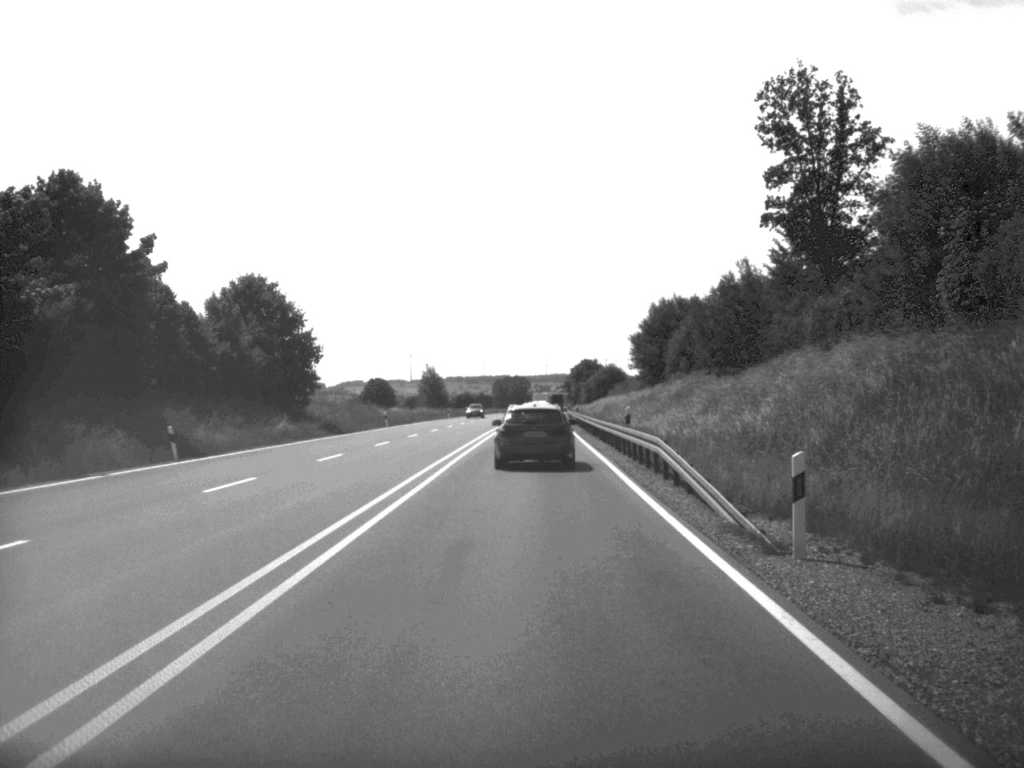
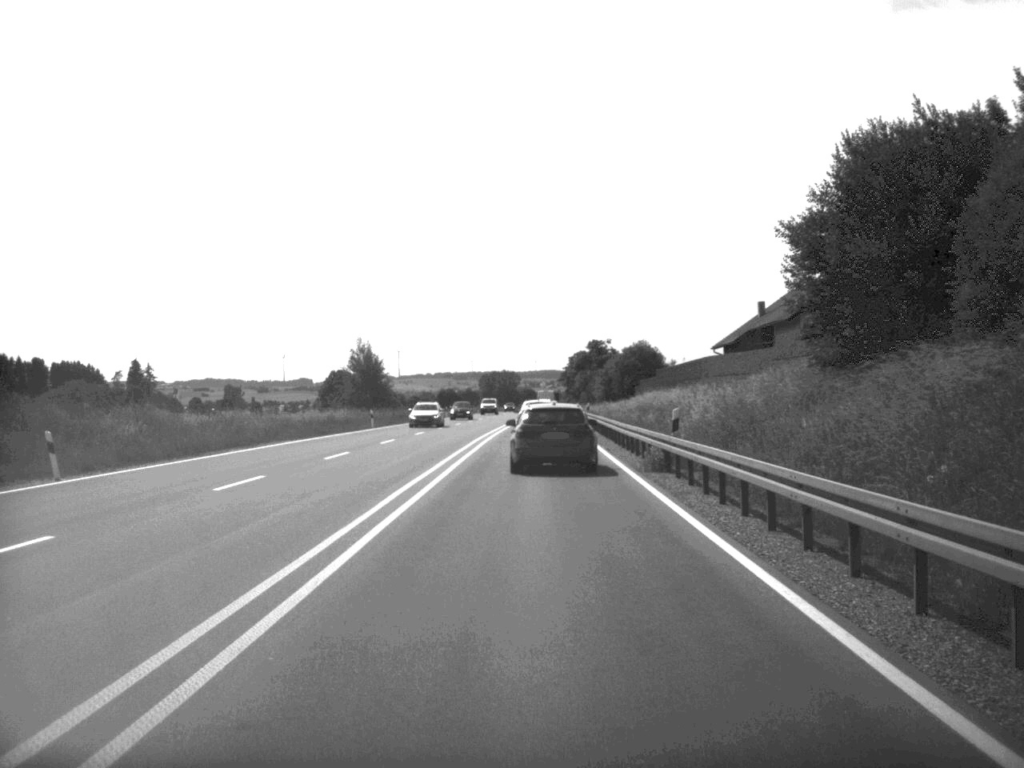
(+0.2, +59.7) m; 0°
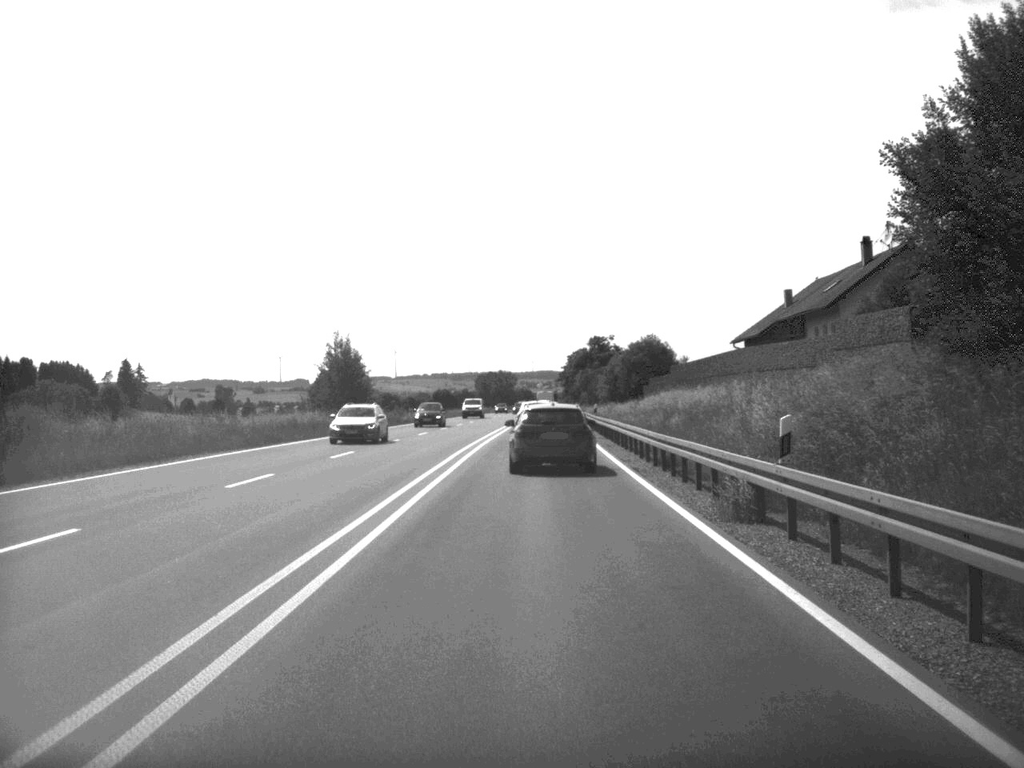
(0.0, +11.0) m; 0°
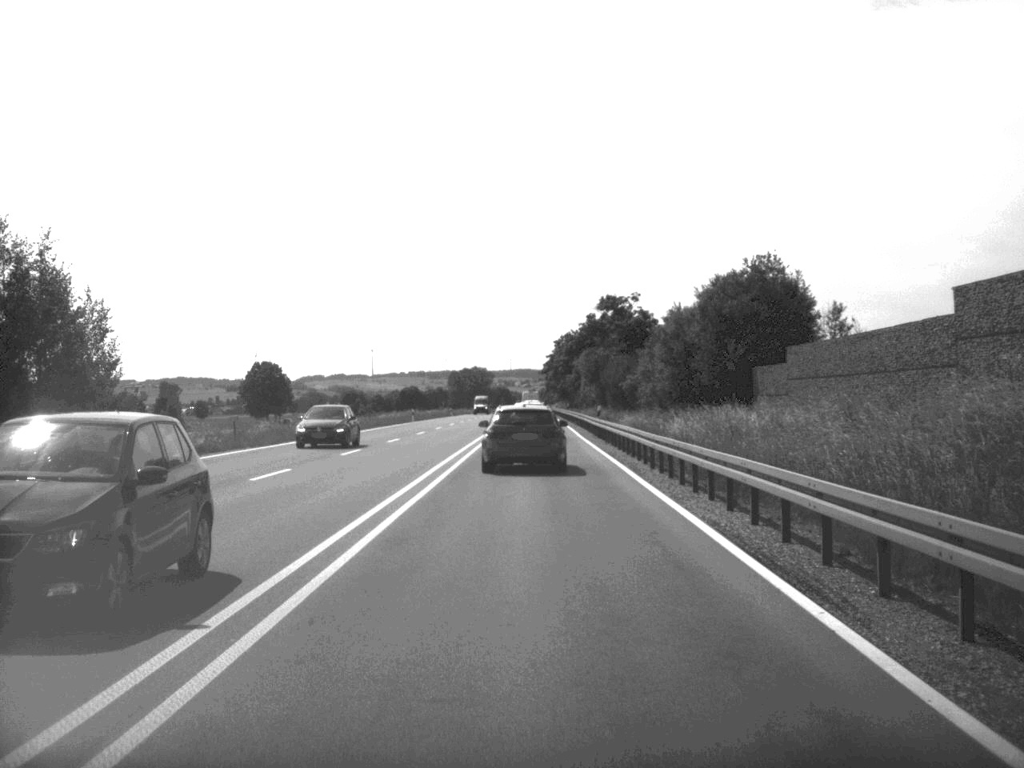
(+0.5, +57.2) m; +1°
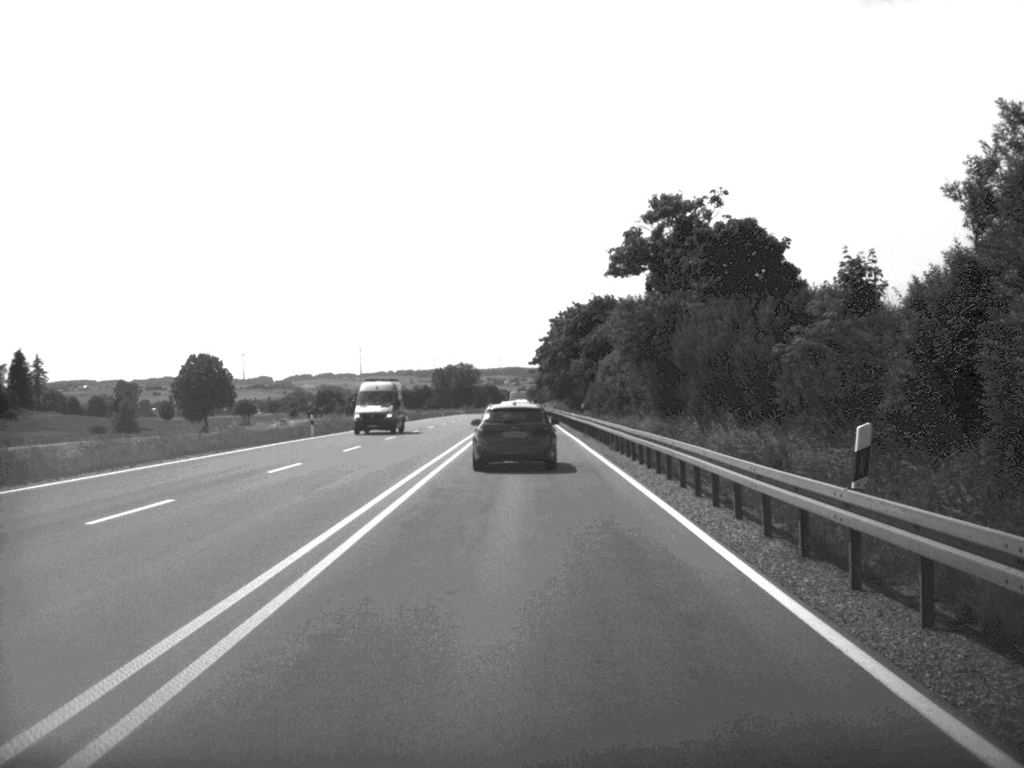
(+0.3, +44.7) m; 0°
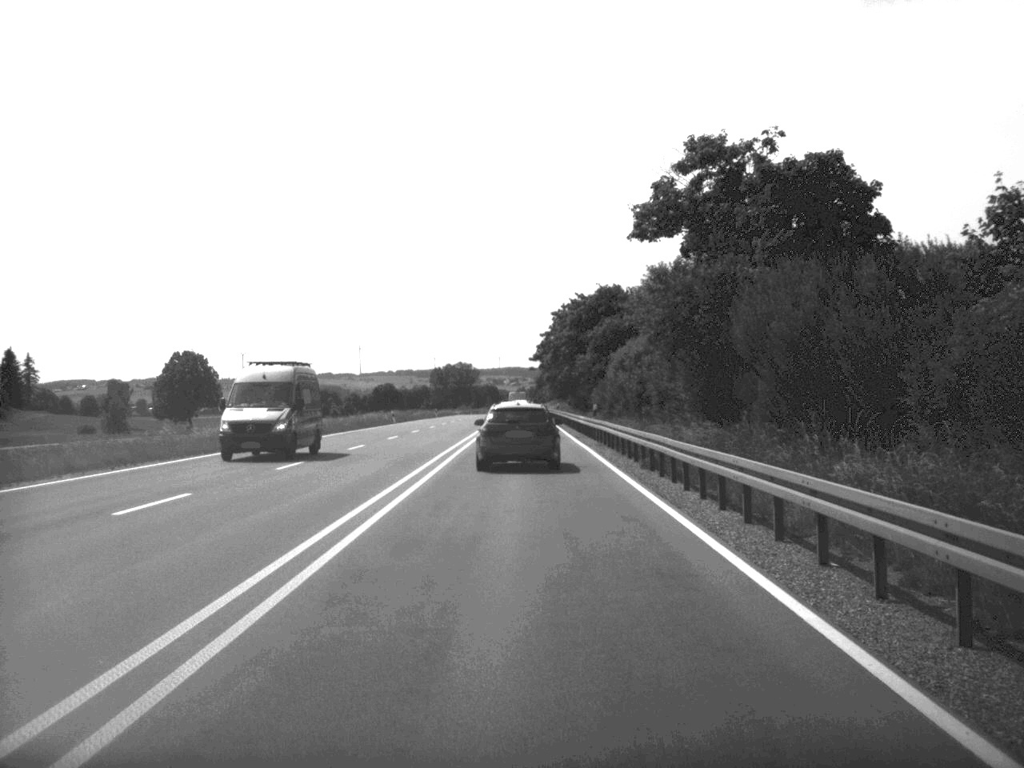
(0.0, +10.7) m; 0°
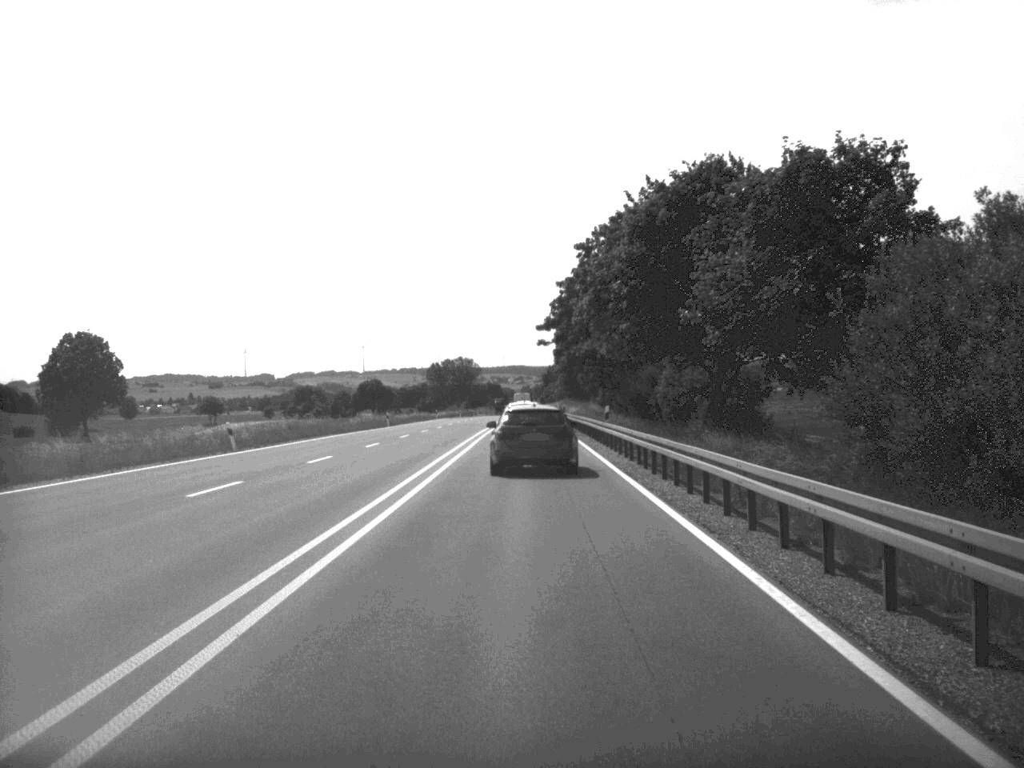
(-0.1, +55.6) m; 0°
